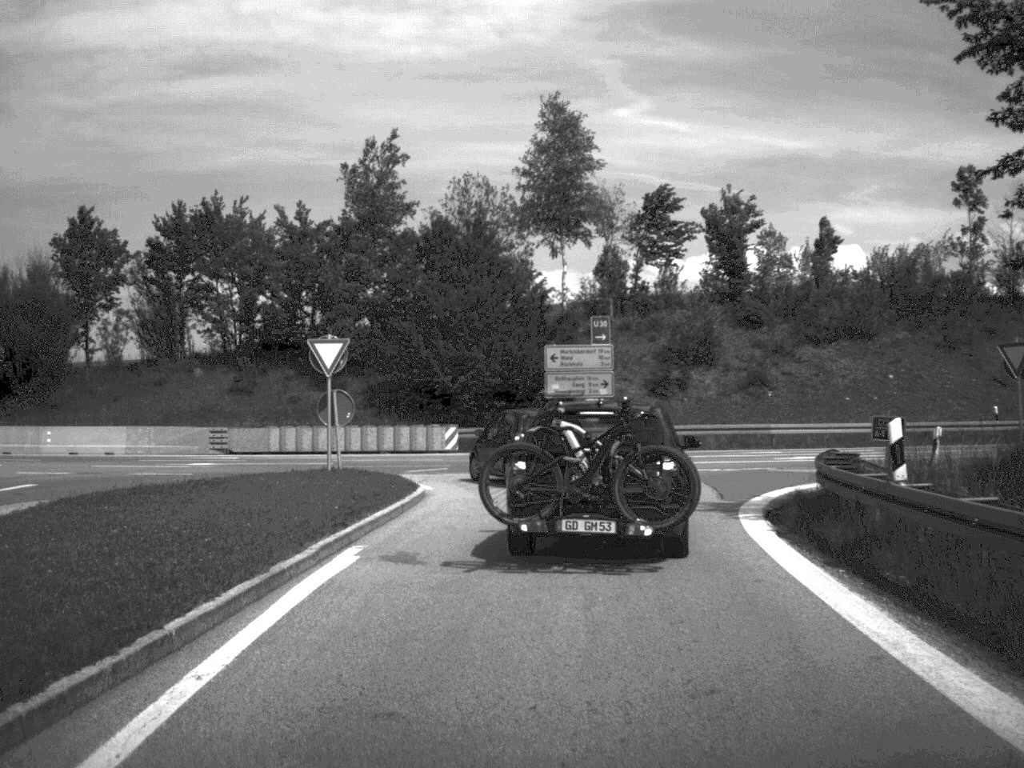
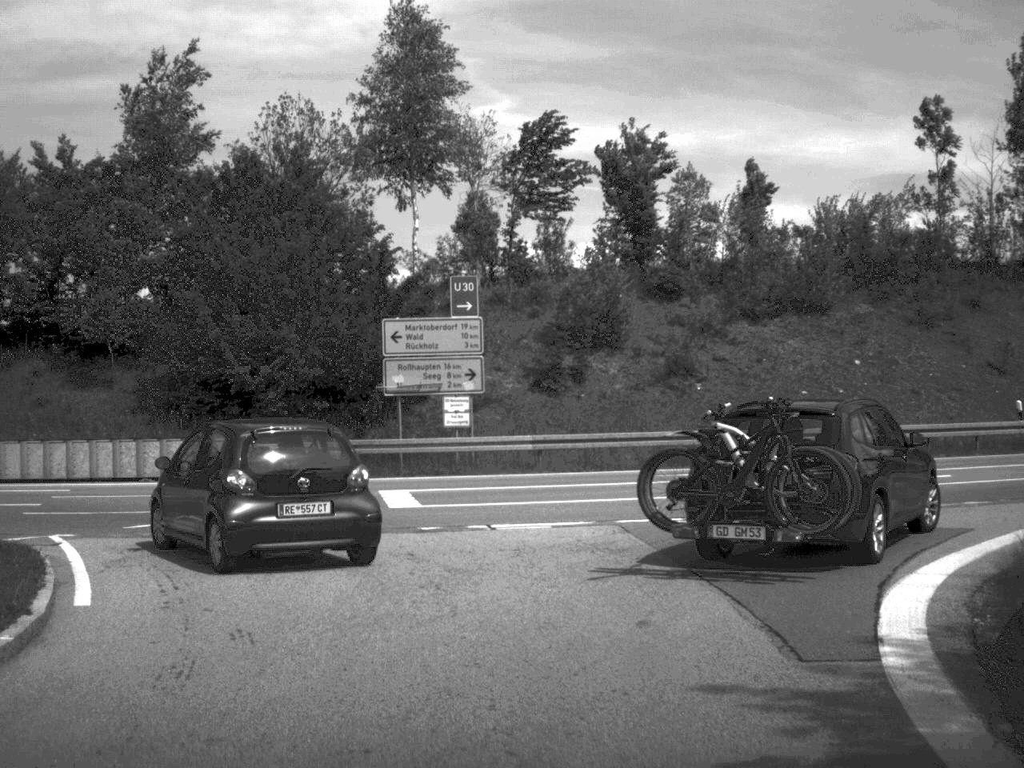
(+0.5, +12.8) m; +6°
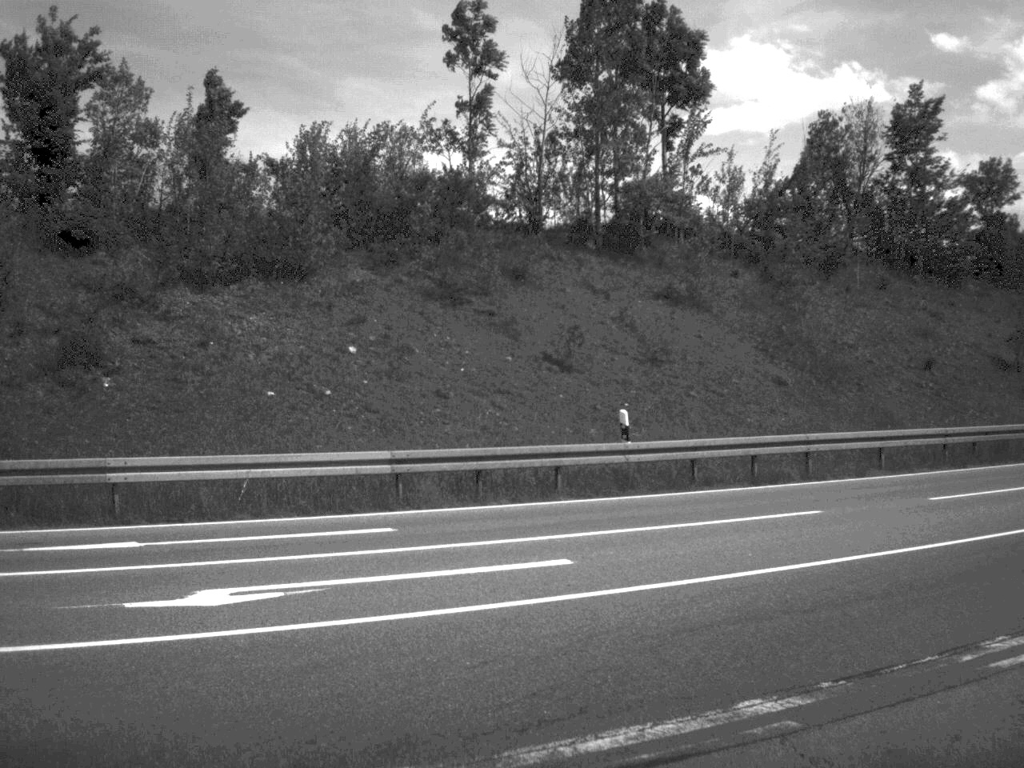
(+2.0, +12.0) m; +24°
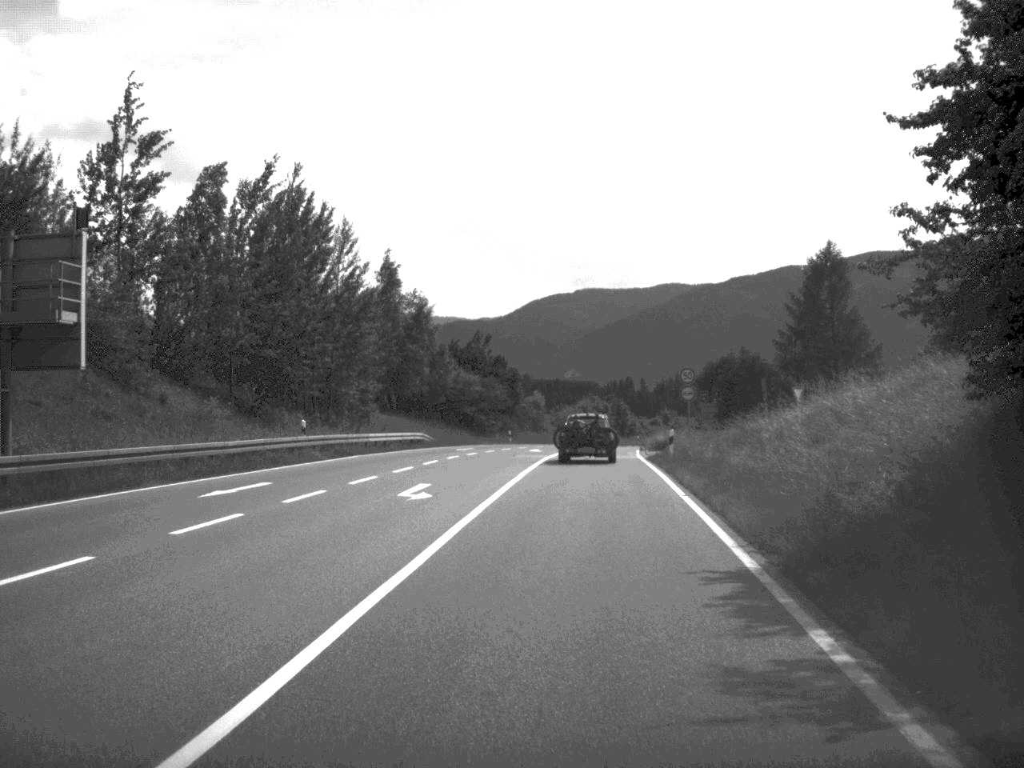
(+9.1, +14.7) m; +53°
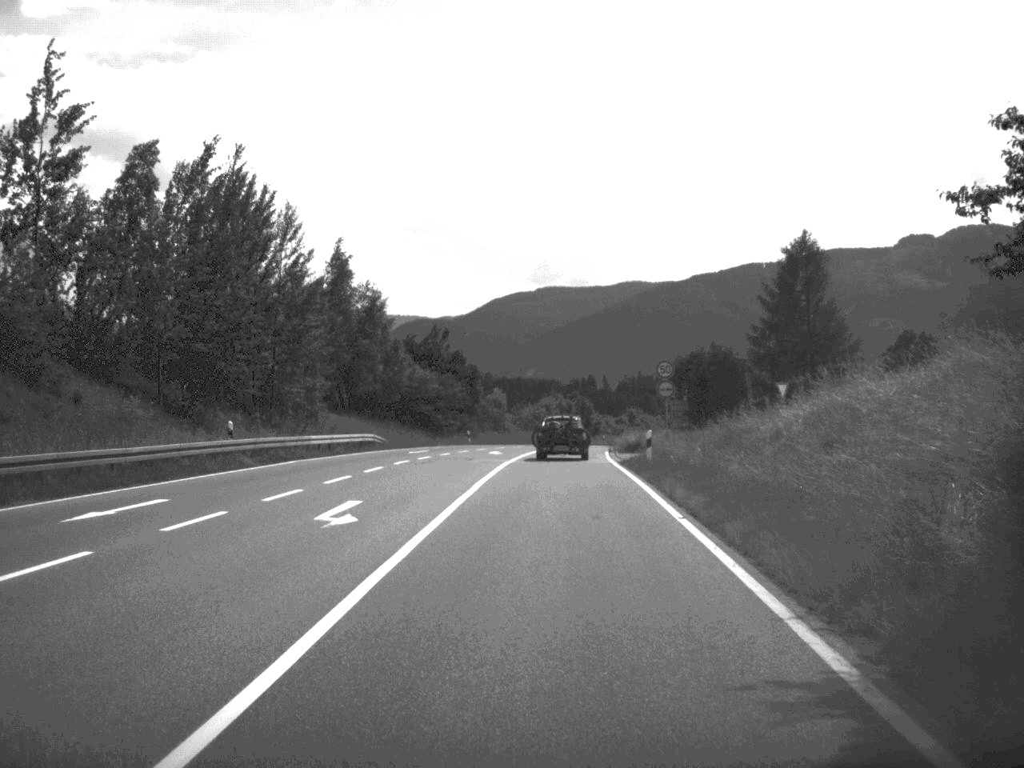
(+0.1, +5.0) m; +2°
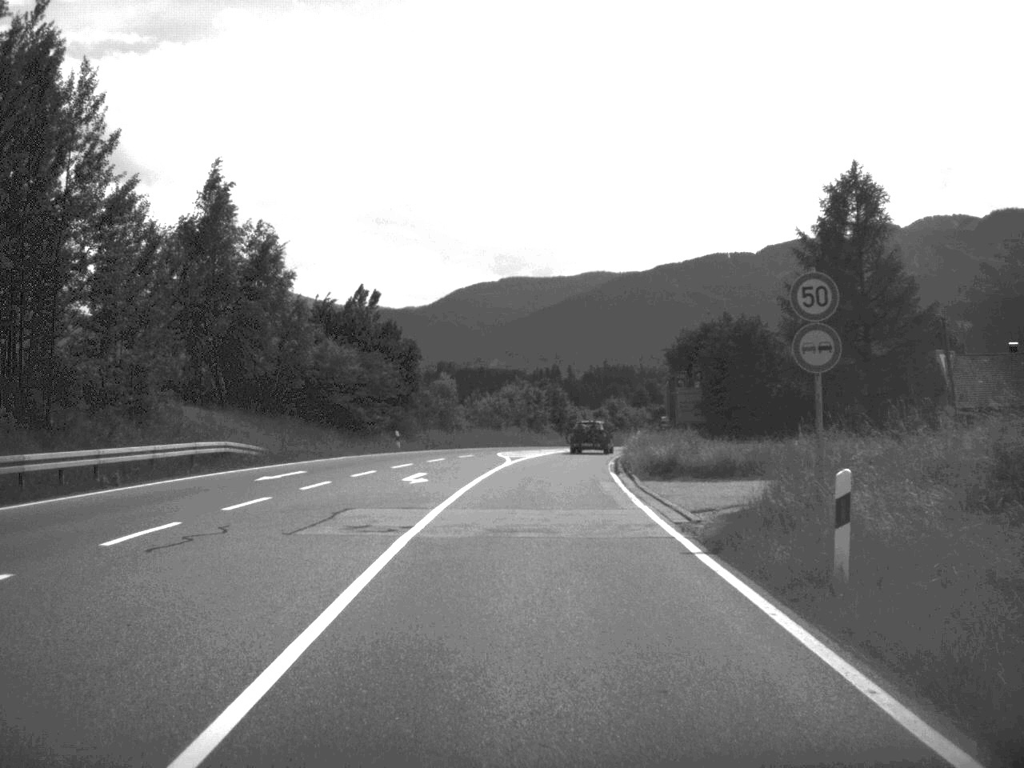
(+0.4, +24.4) m; +2°
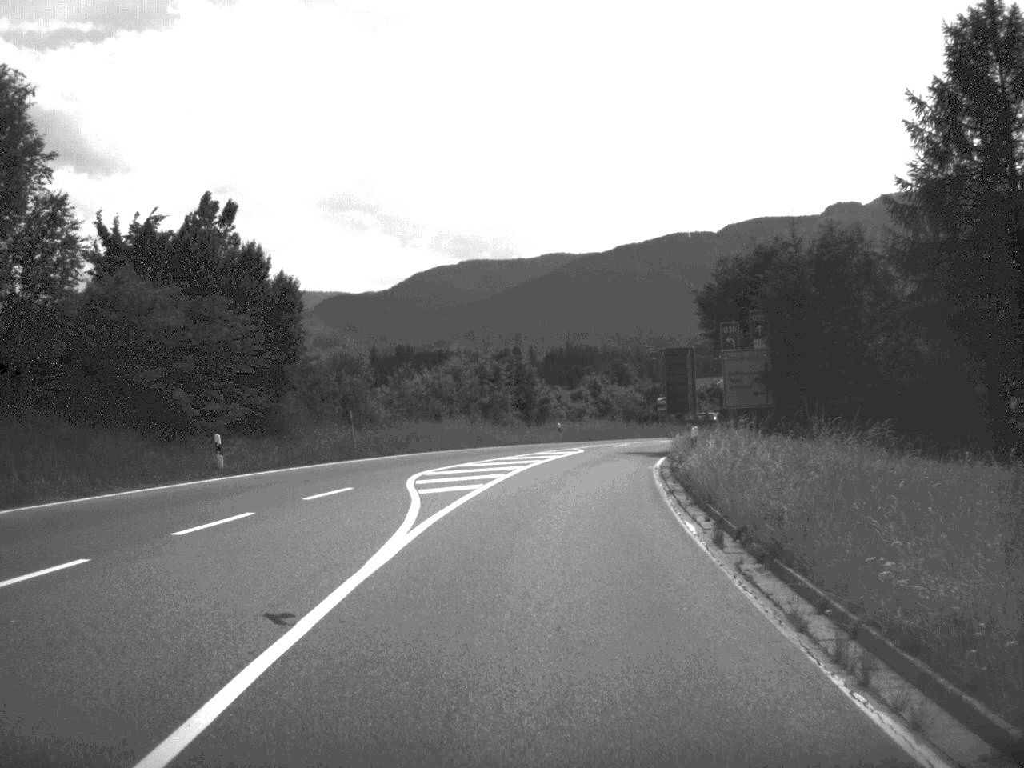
(+0.4, +27.6) m; +2°
